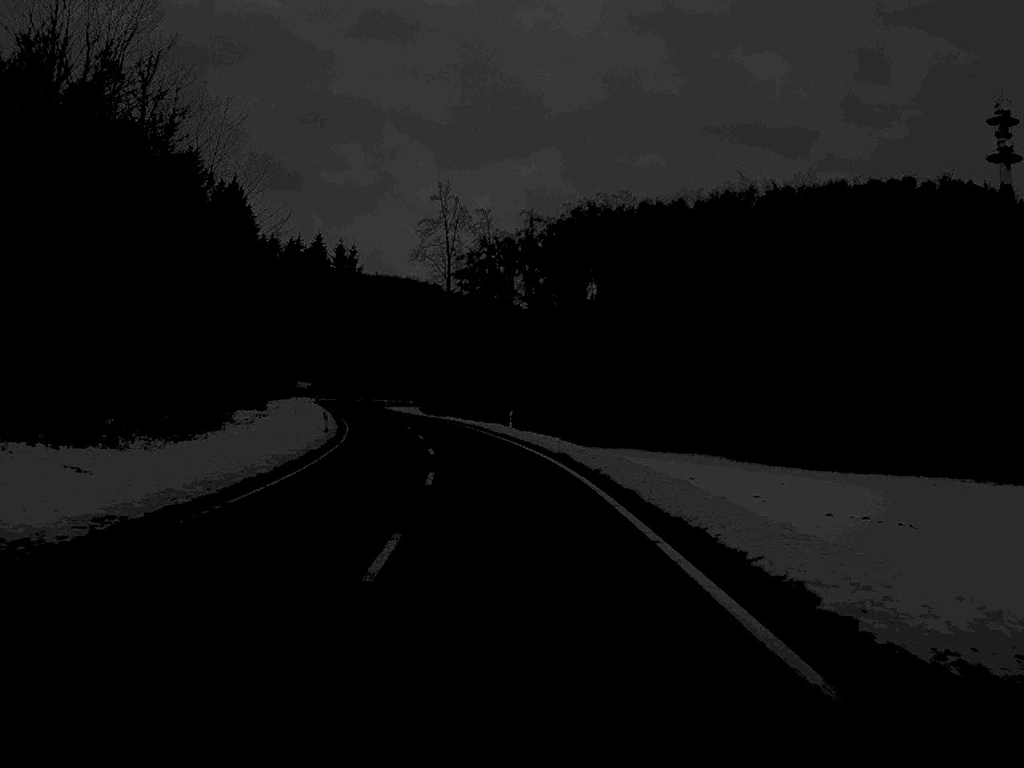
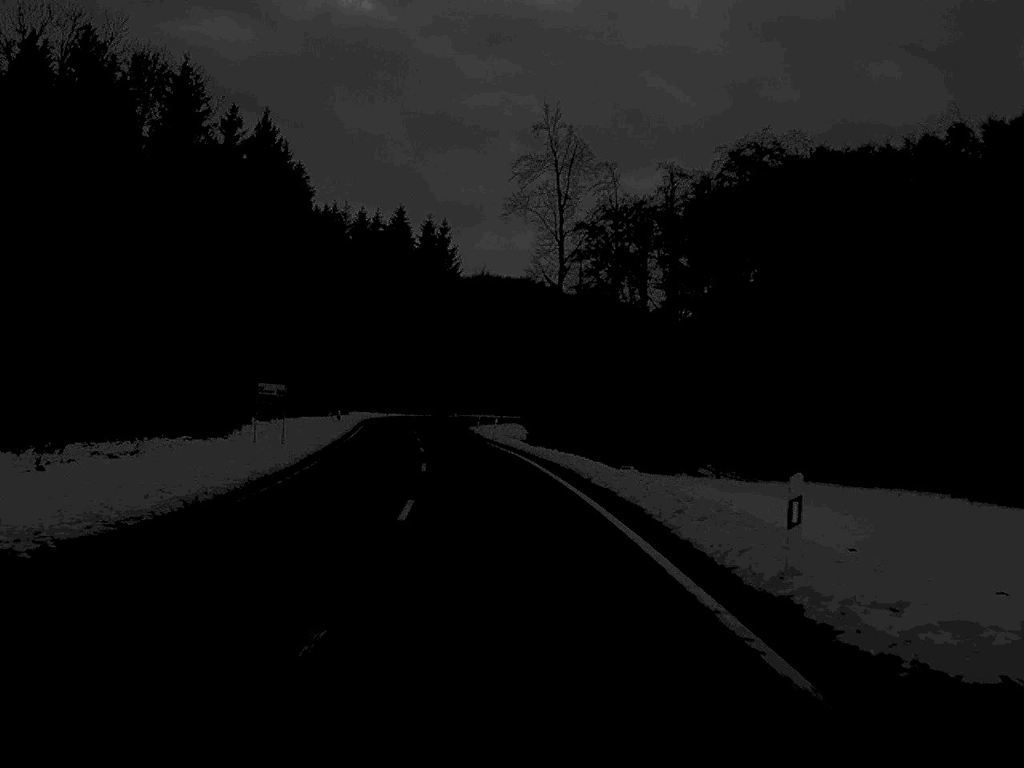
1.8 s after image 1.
(-1.8, +41.5) m; -6°
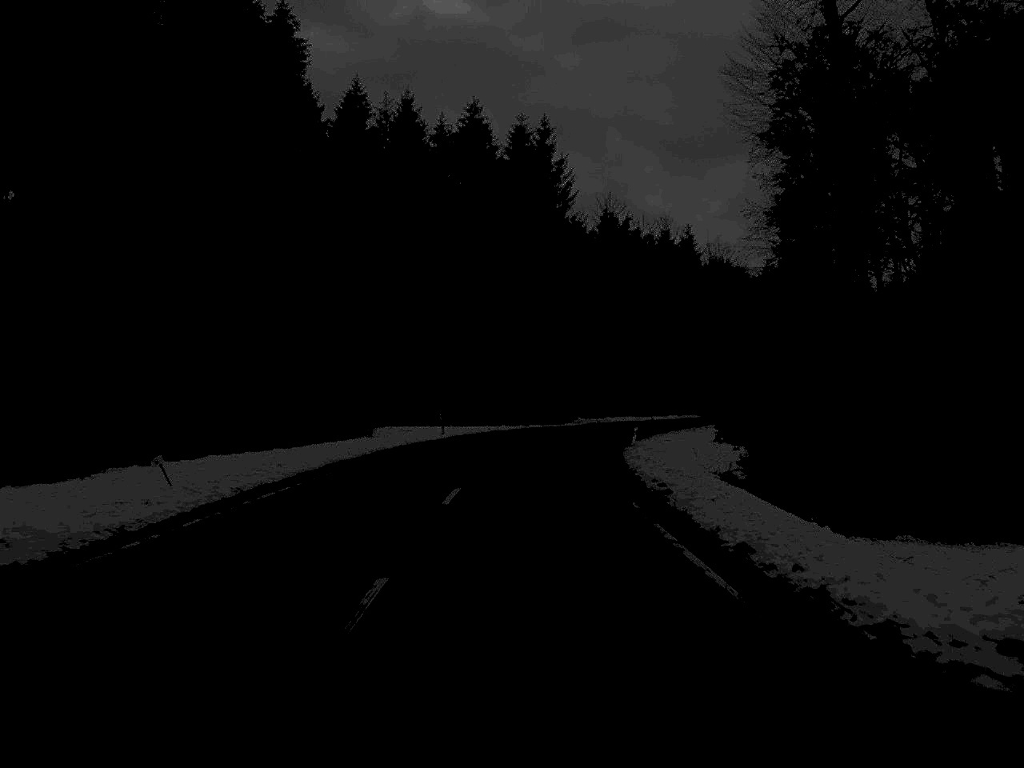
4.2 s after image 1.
(-3.5, +57.4) m; -5°
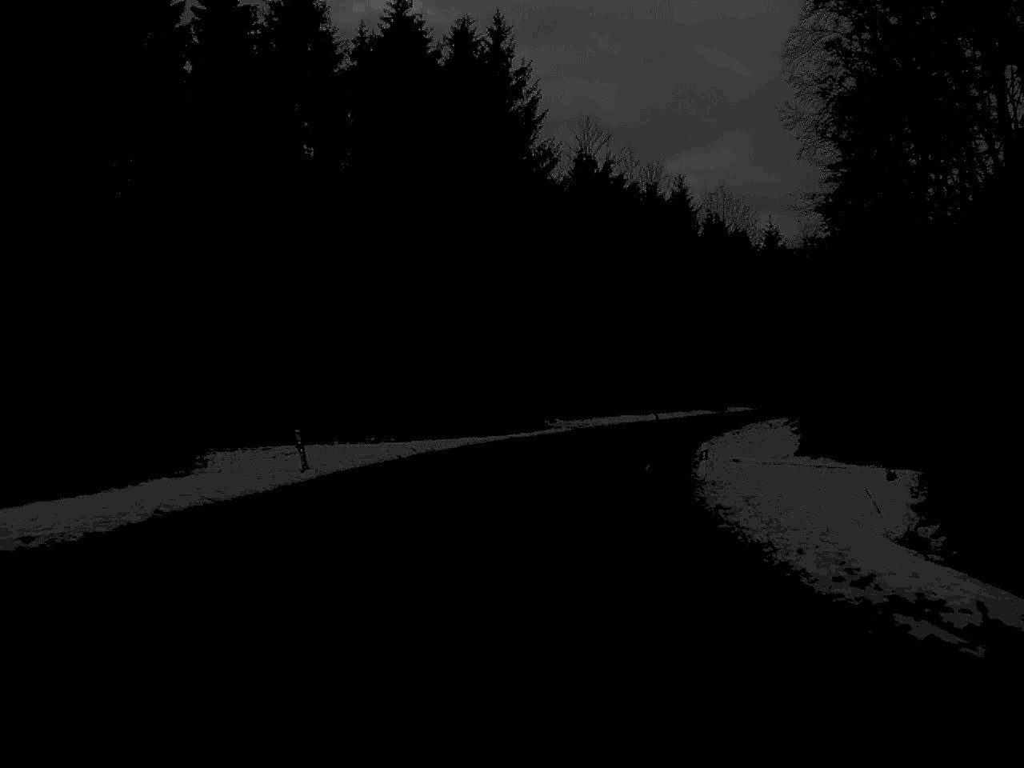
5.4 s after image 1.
(+0.3, +27.5) m; +2°
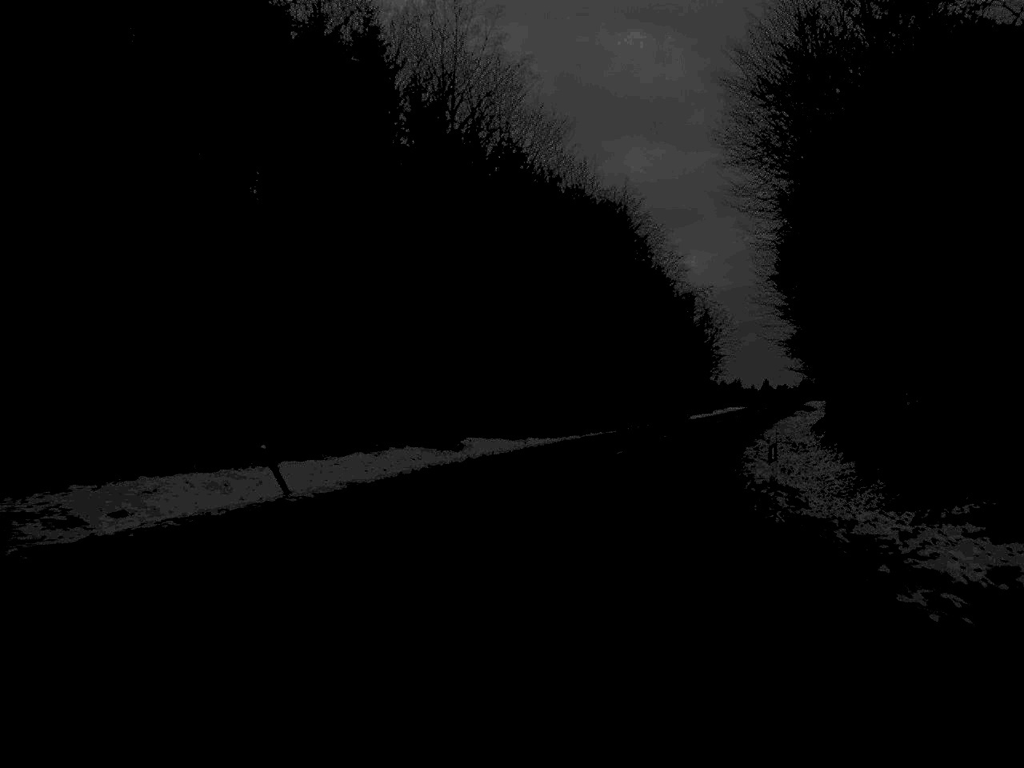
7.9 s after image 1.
(+6.2, +53.9) m; +15°
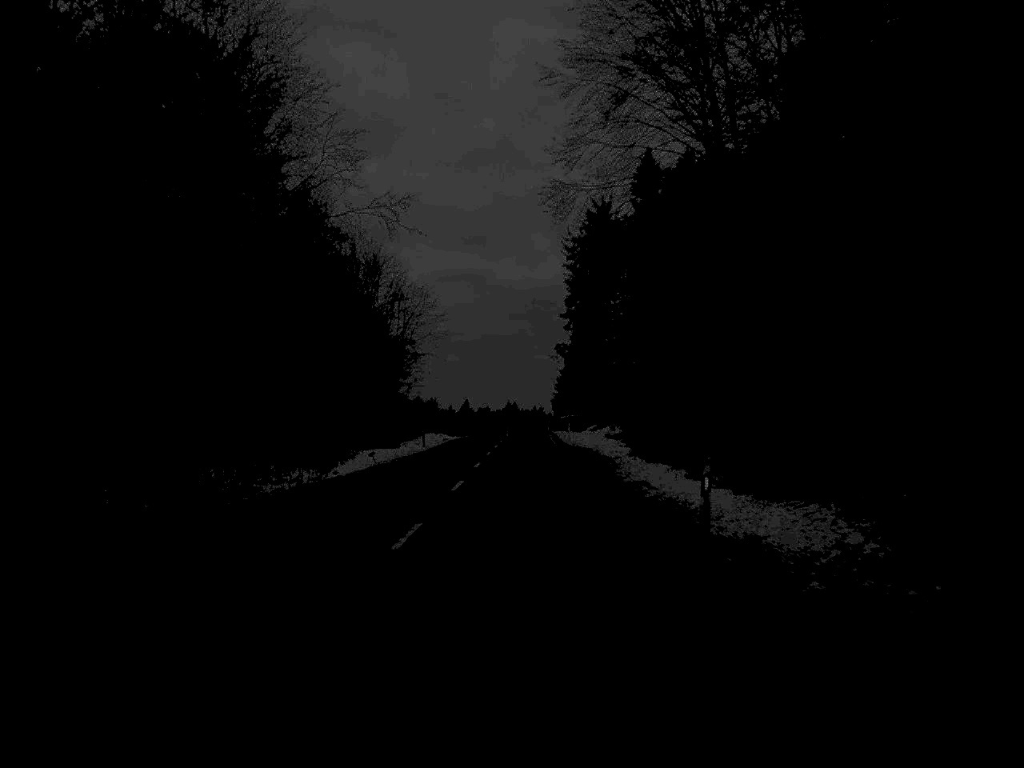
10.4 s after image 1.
(+7.8, +52.7) m; +13°
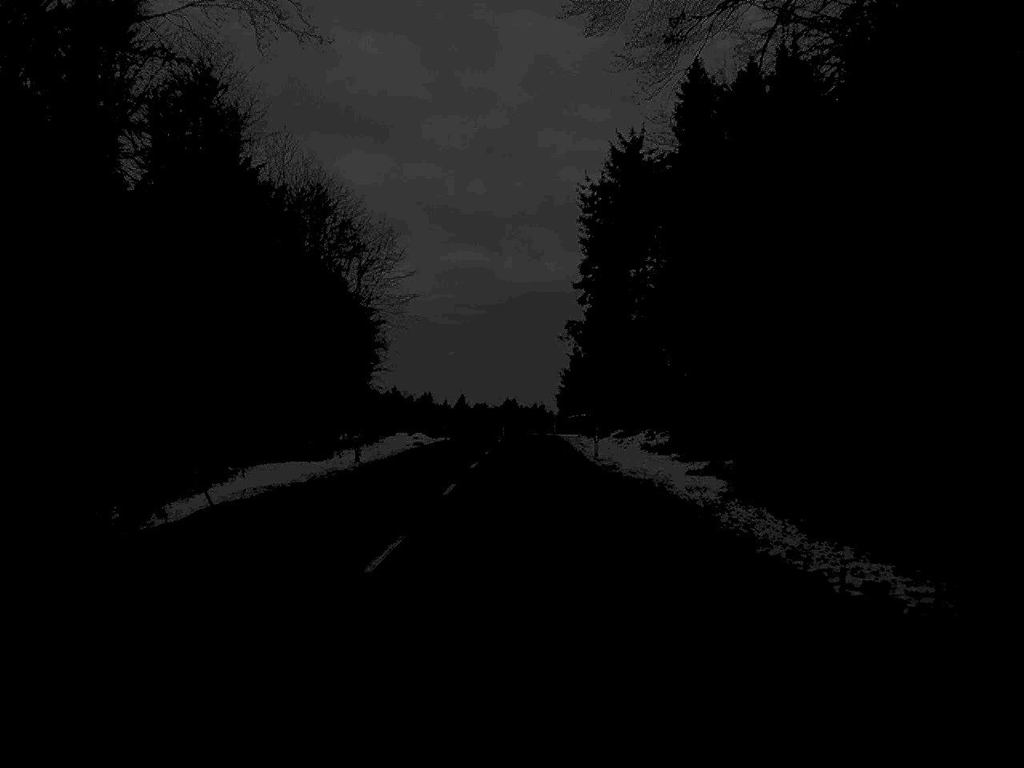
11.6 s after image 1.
(0.0, +26.2) m; 0°
